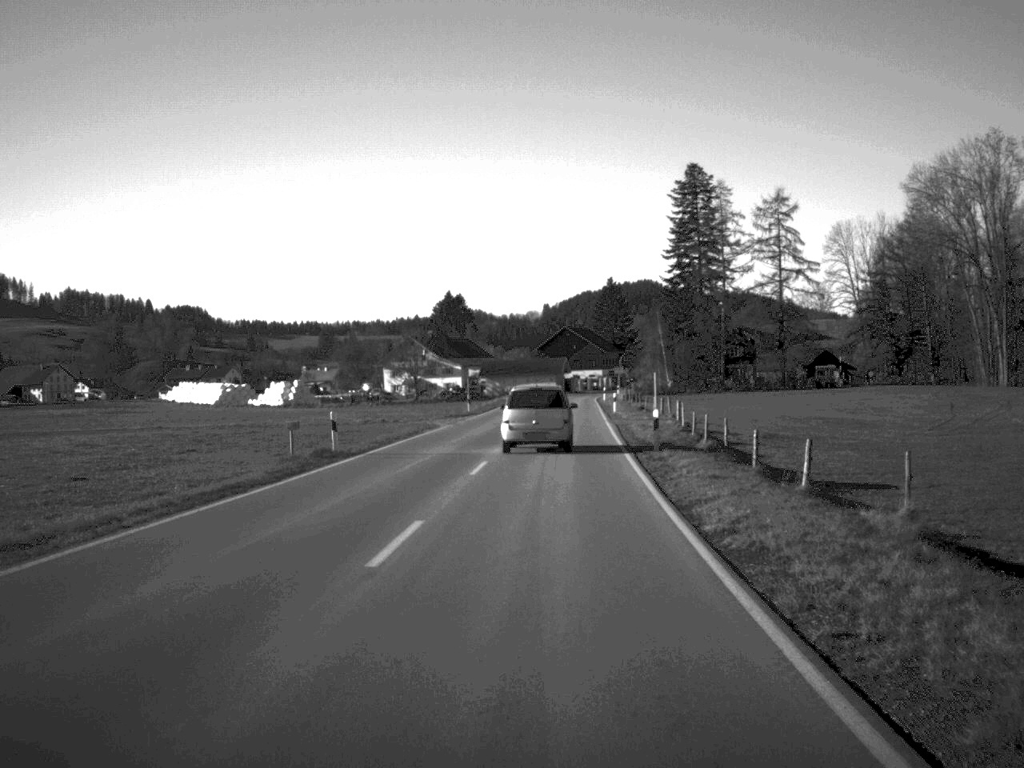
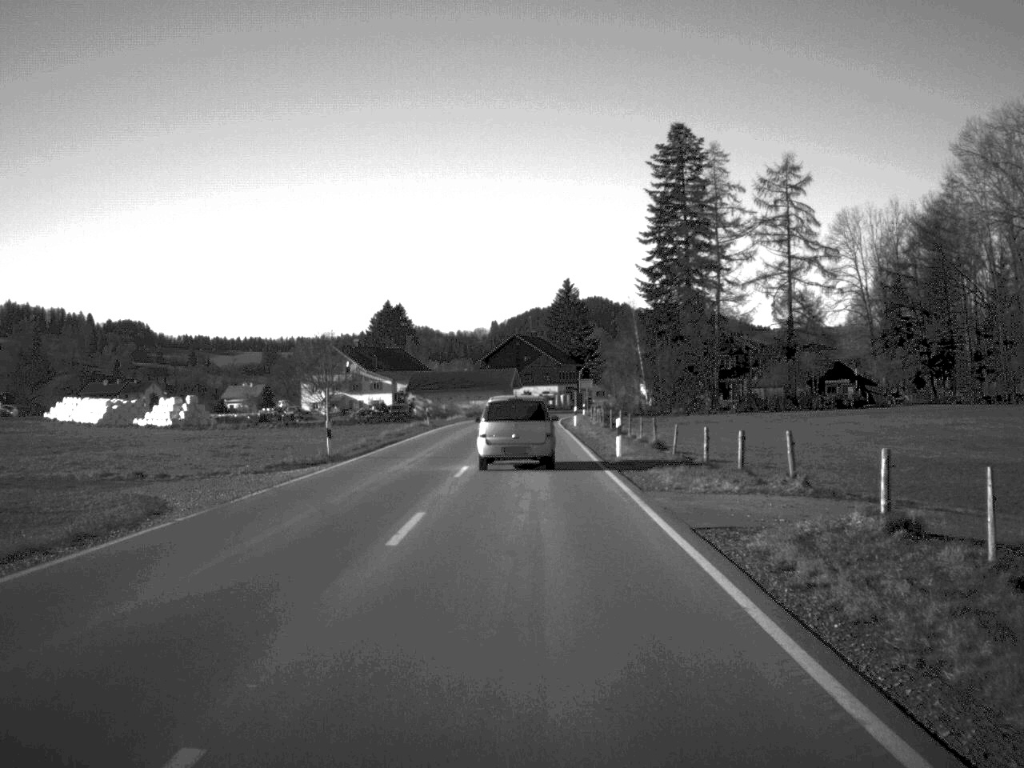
(+0.8, +33.4) m; +2°
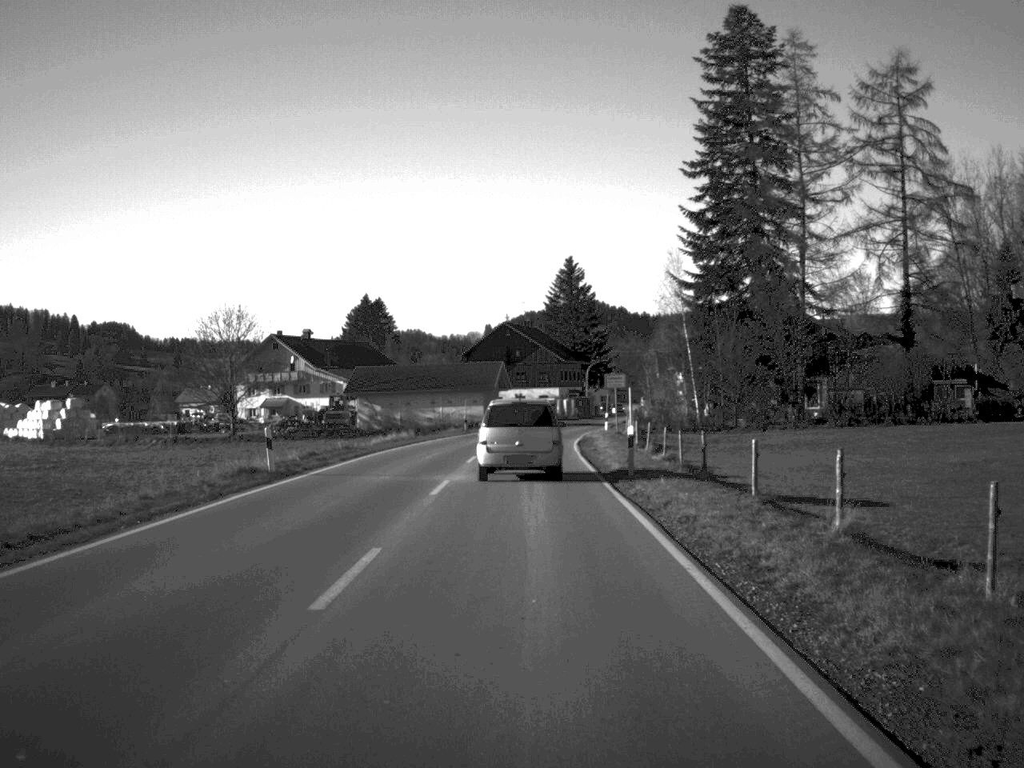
(+0.2, +39.8) m; 0°
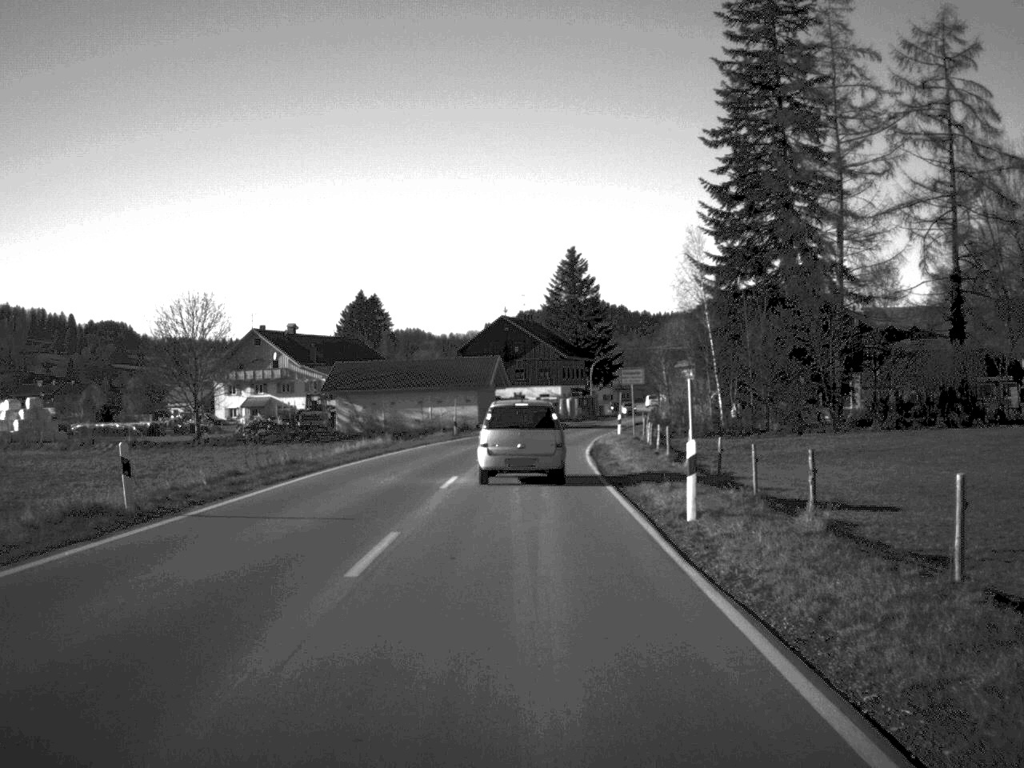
(0.0, +10.0) m; 0°
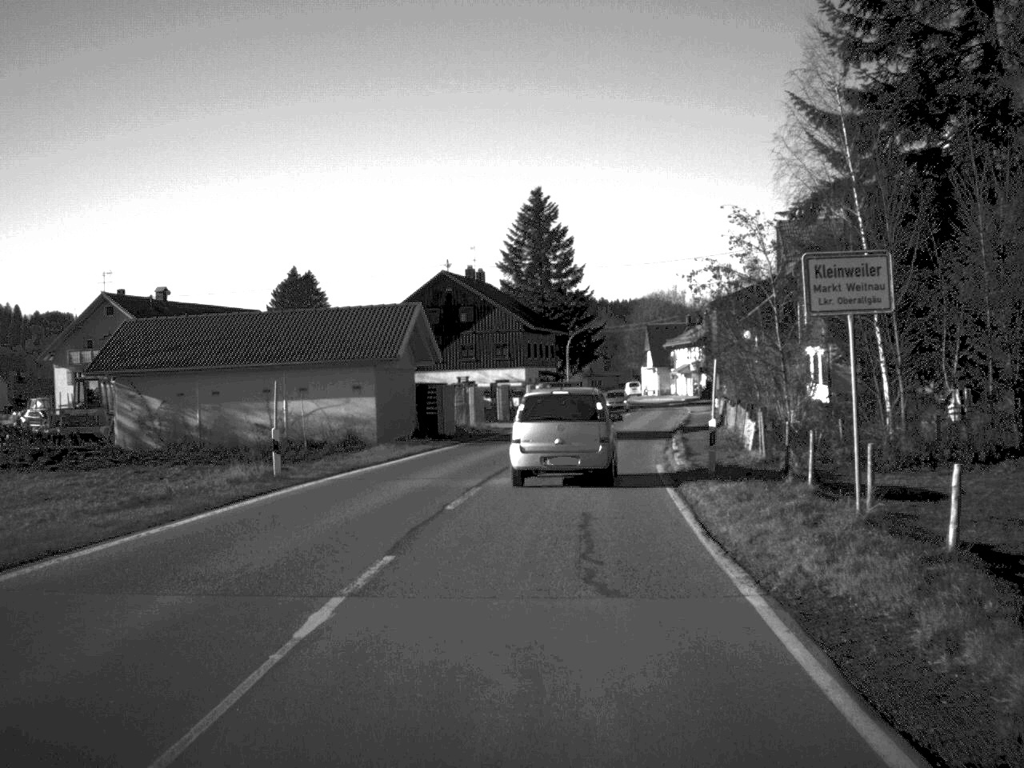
(+0.3, +38.1) m; +2°
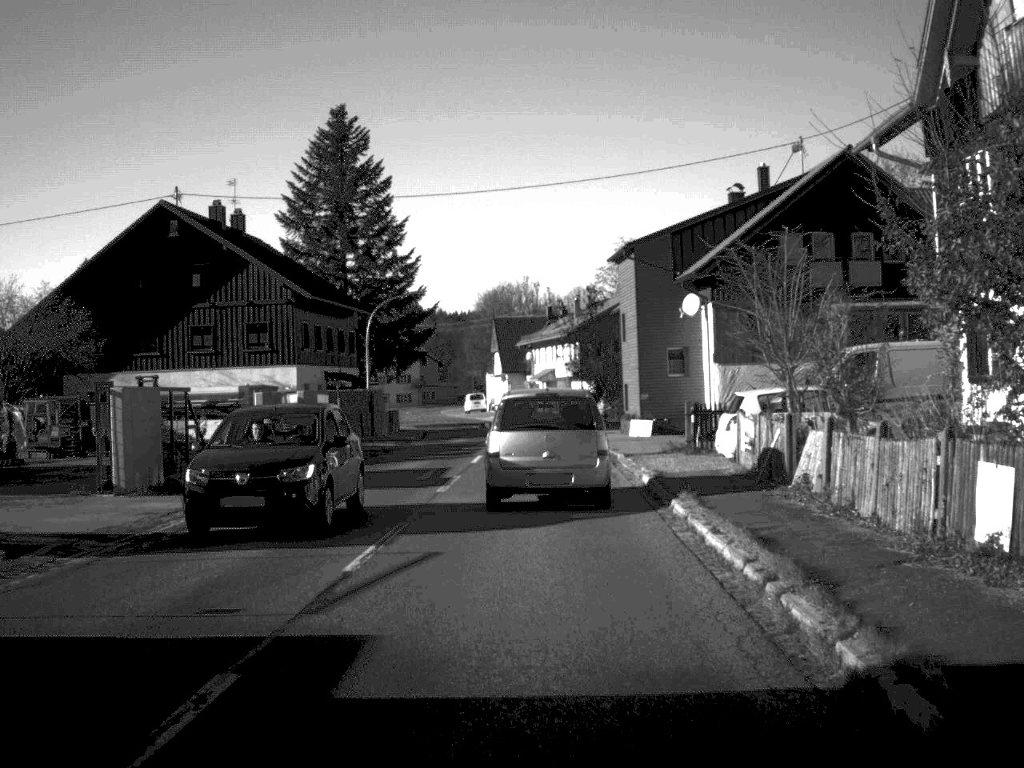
(+2.7, +40.0) m; +7°
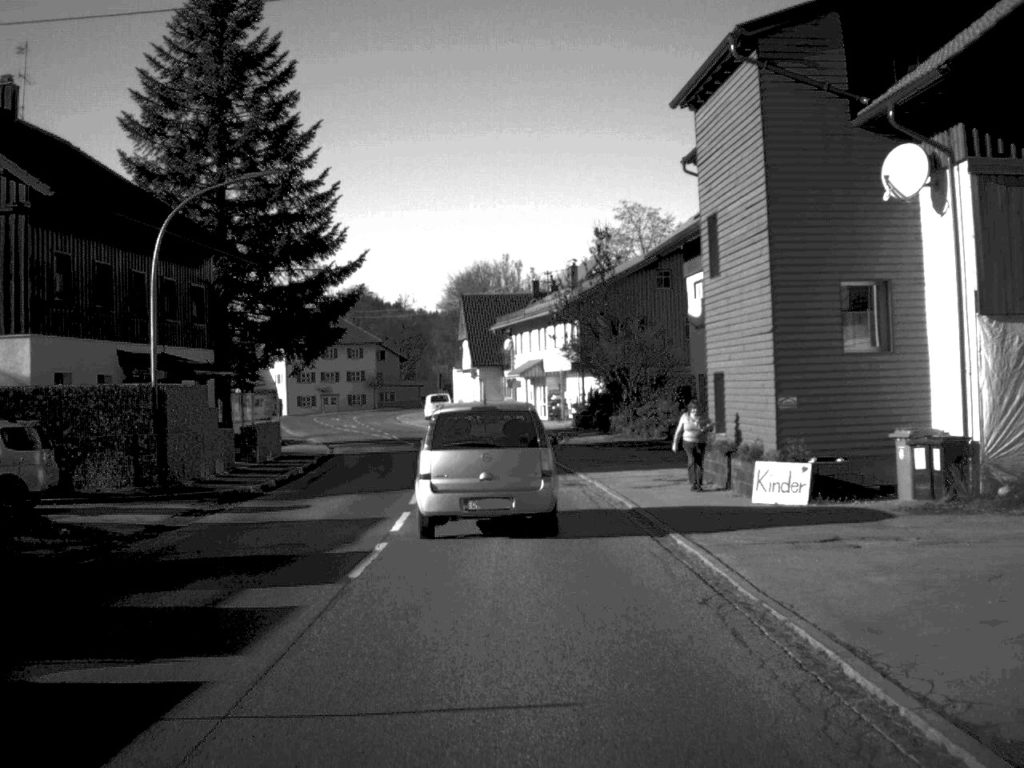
(+0.2, +29.6) m; +1°
